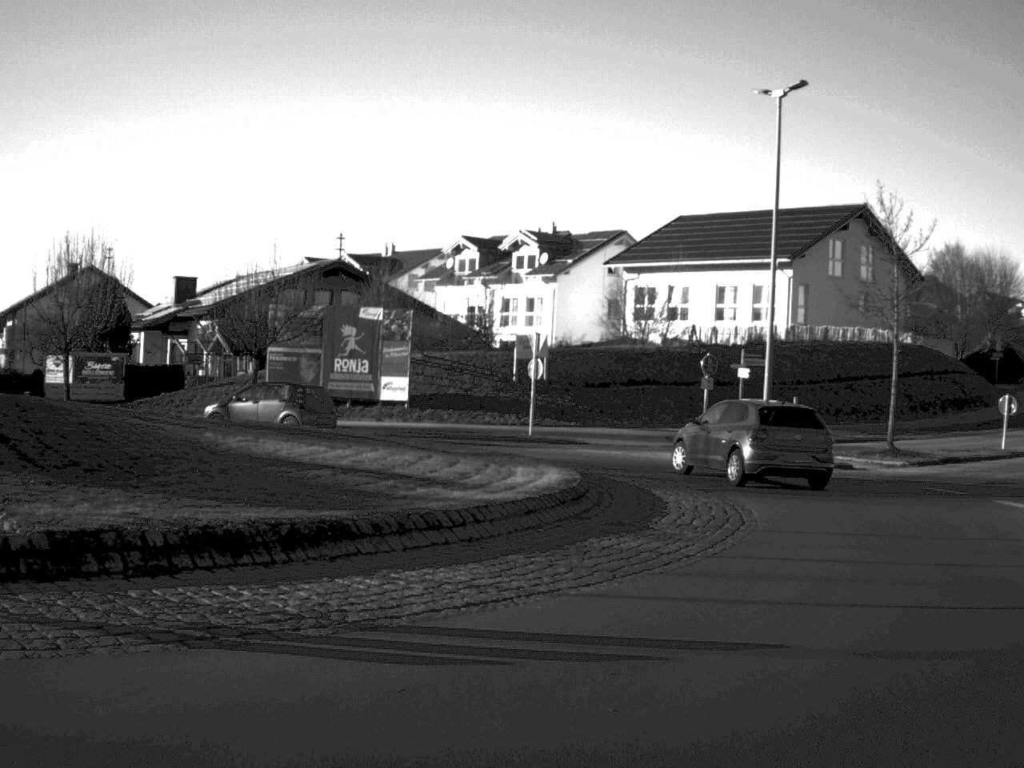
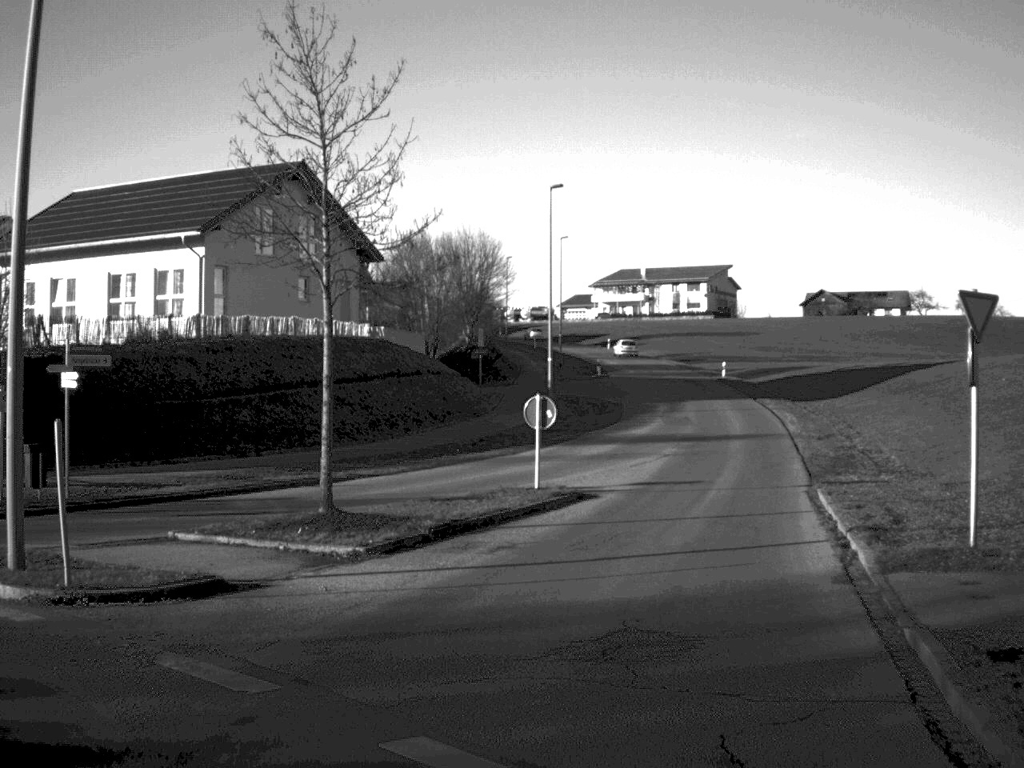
(+4.5, +16.8) m; +23°
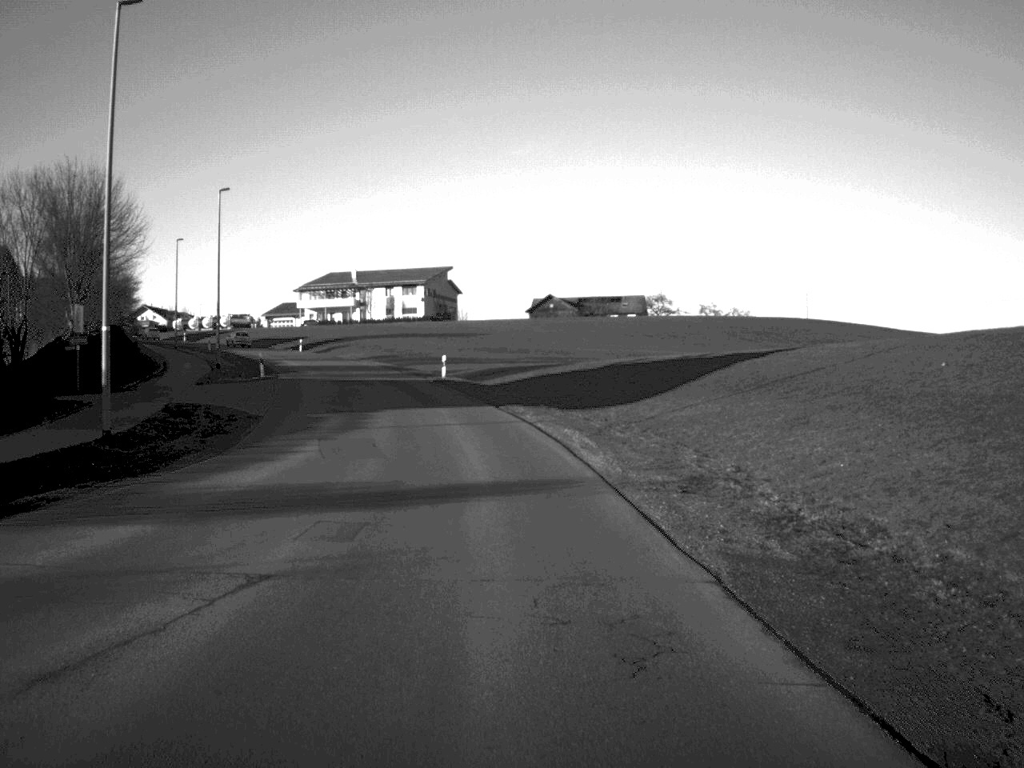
(+3.2, +23.8) m; +12°
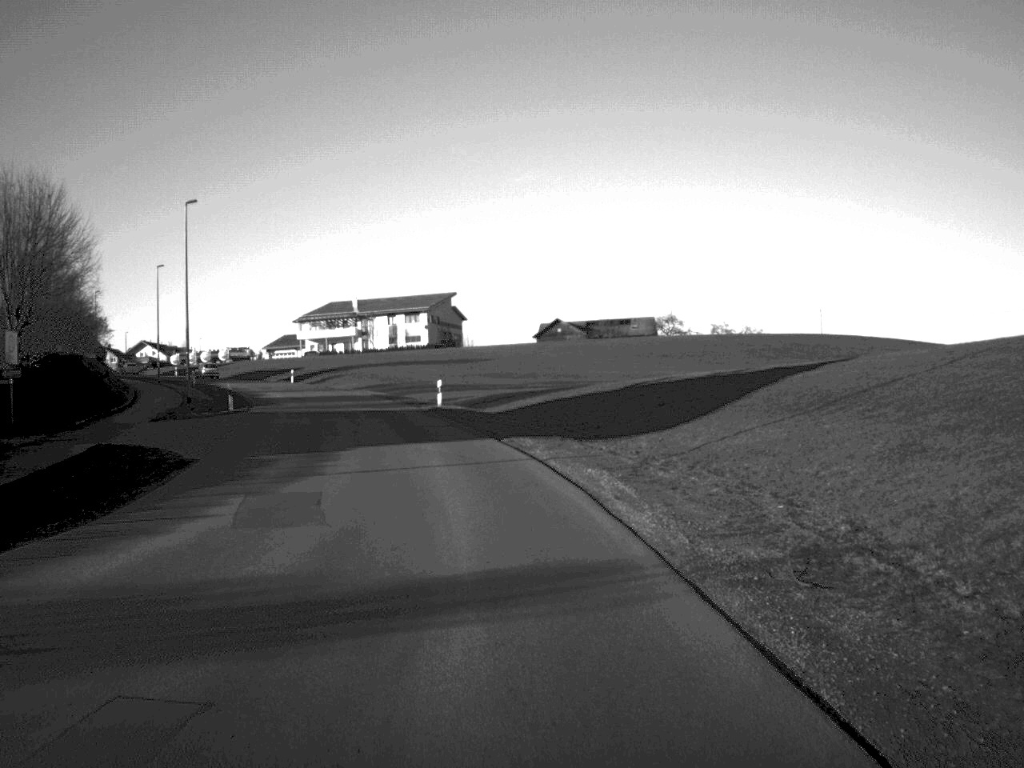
(0.0, +7.0) m; -1°
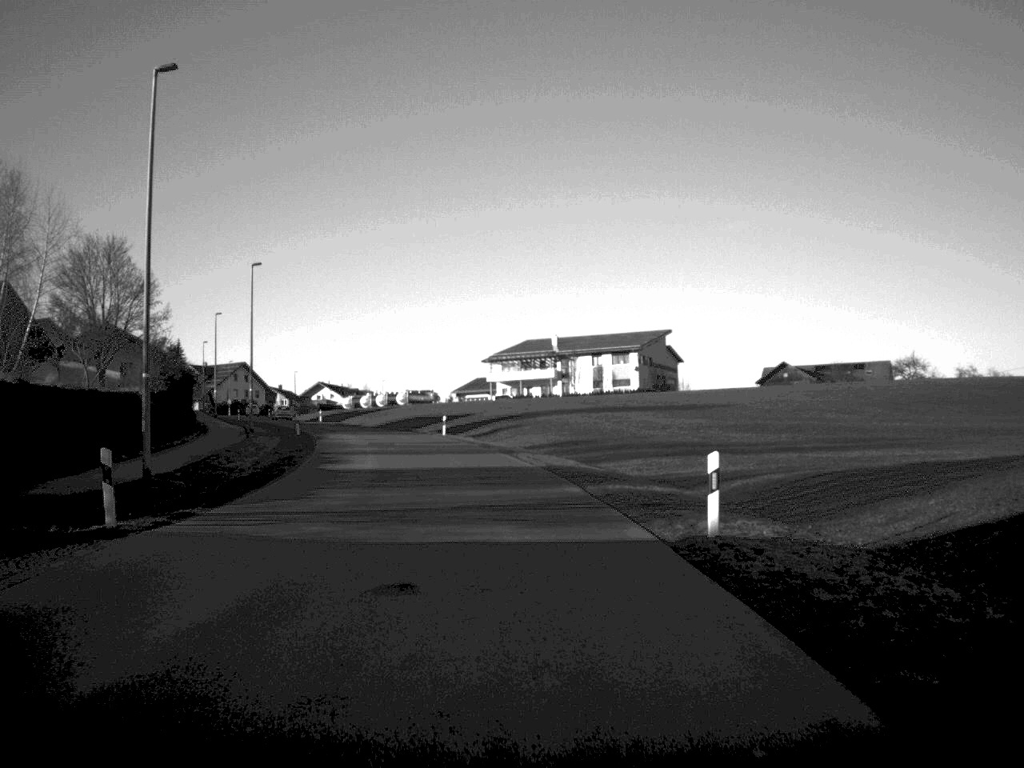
(-2.6, +30.2) m; -9°
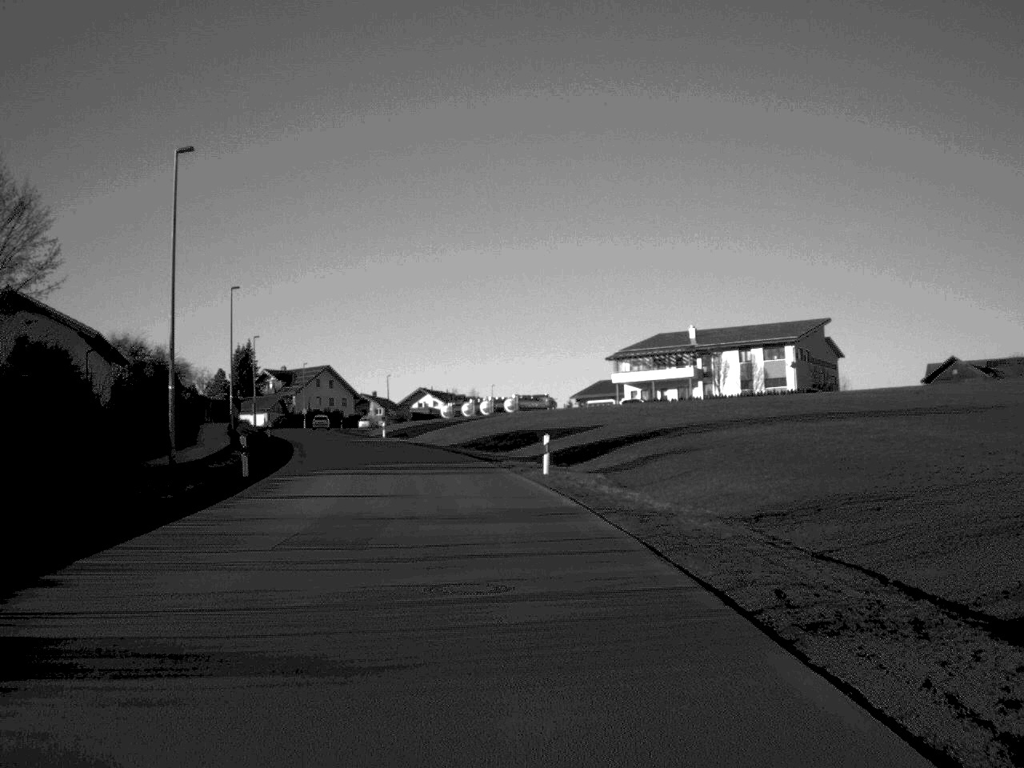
(-1.5, +32.6) m; -5°
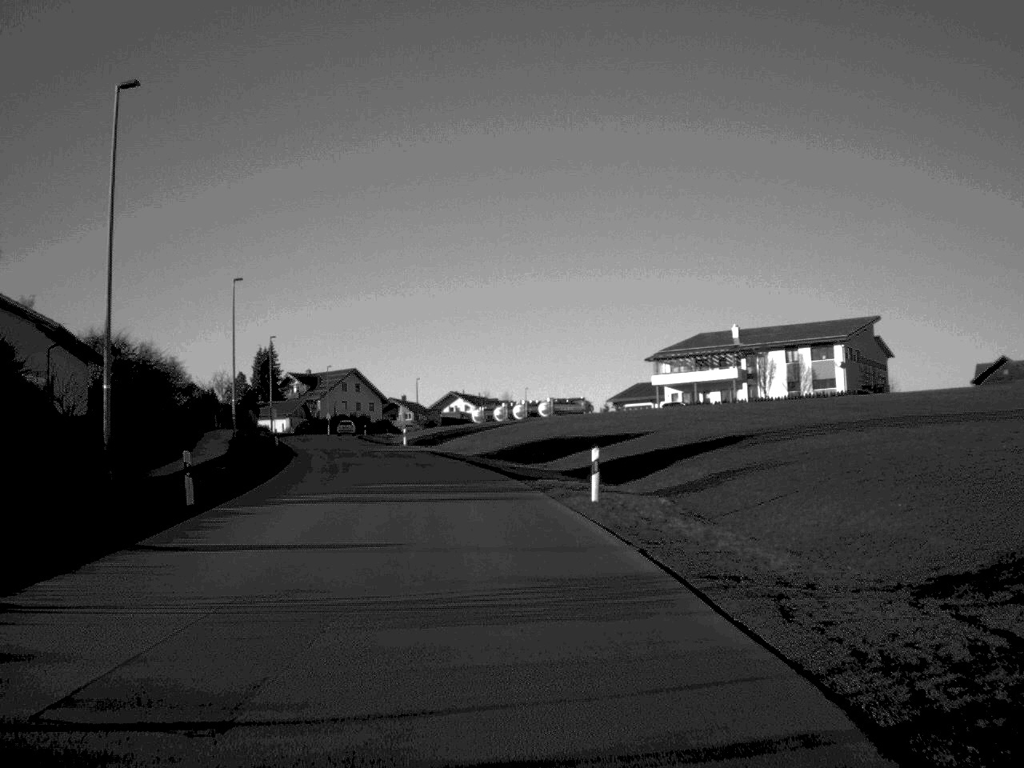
(-0.1, +8.0) m; -2°
